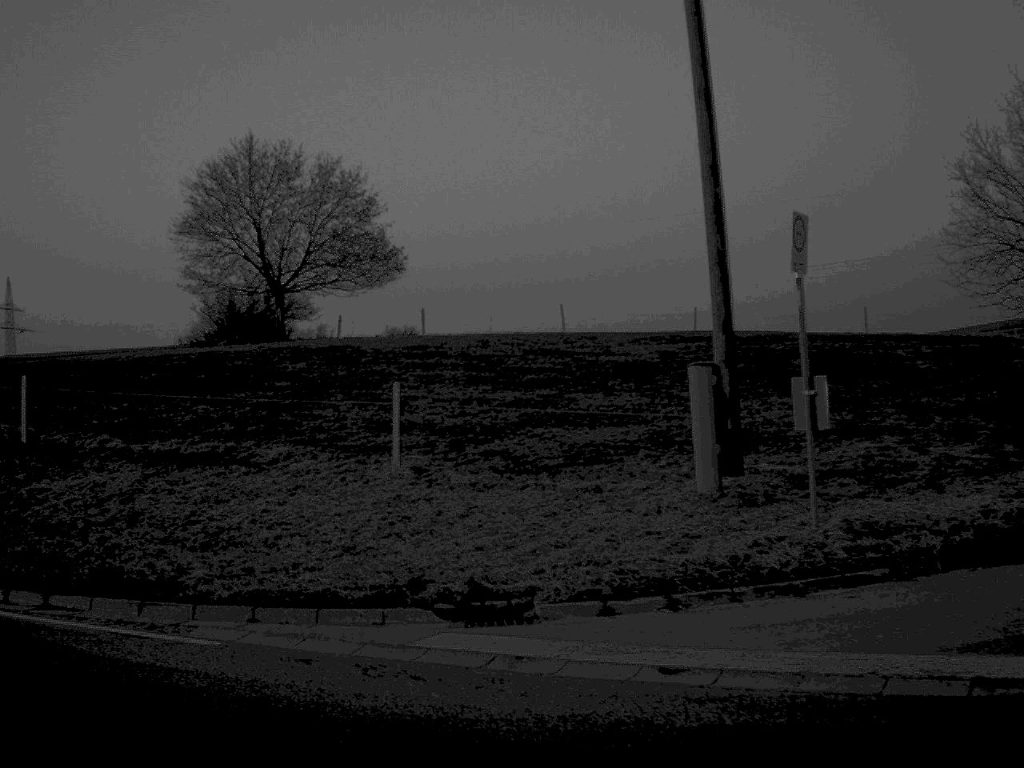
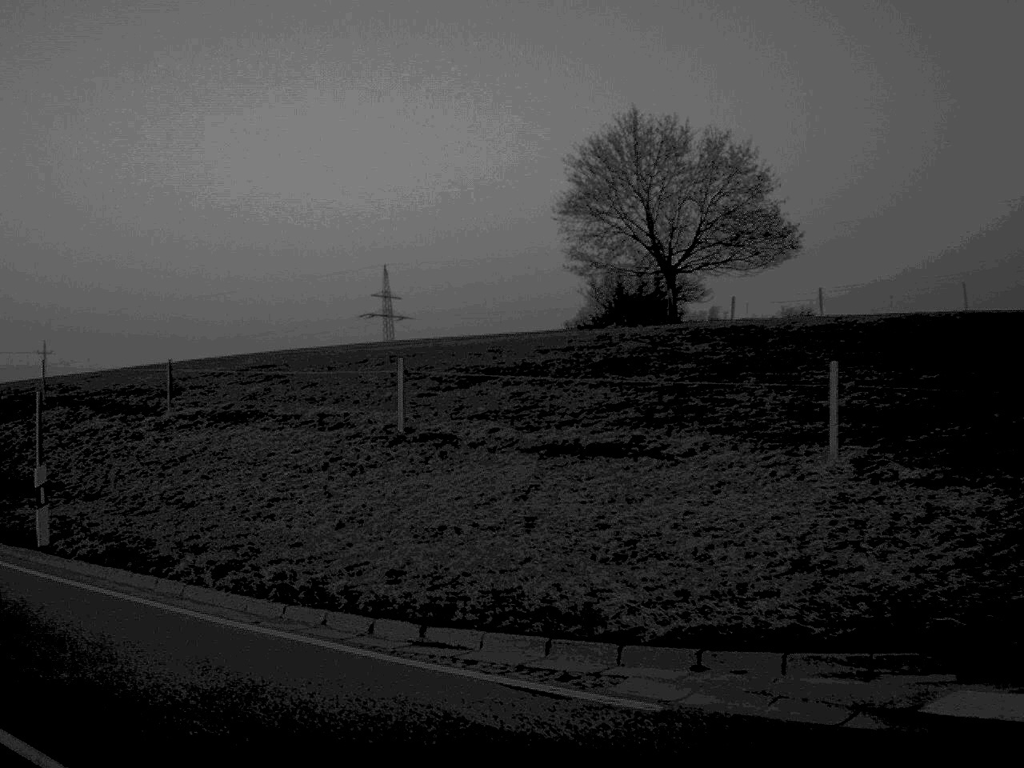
(-0.4, +2.3) m; -17°
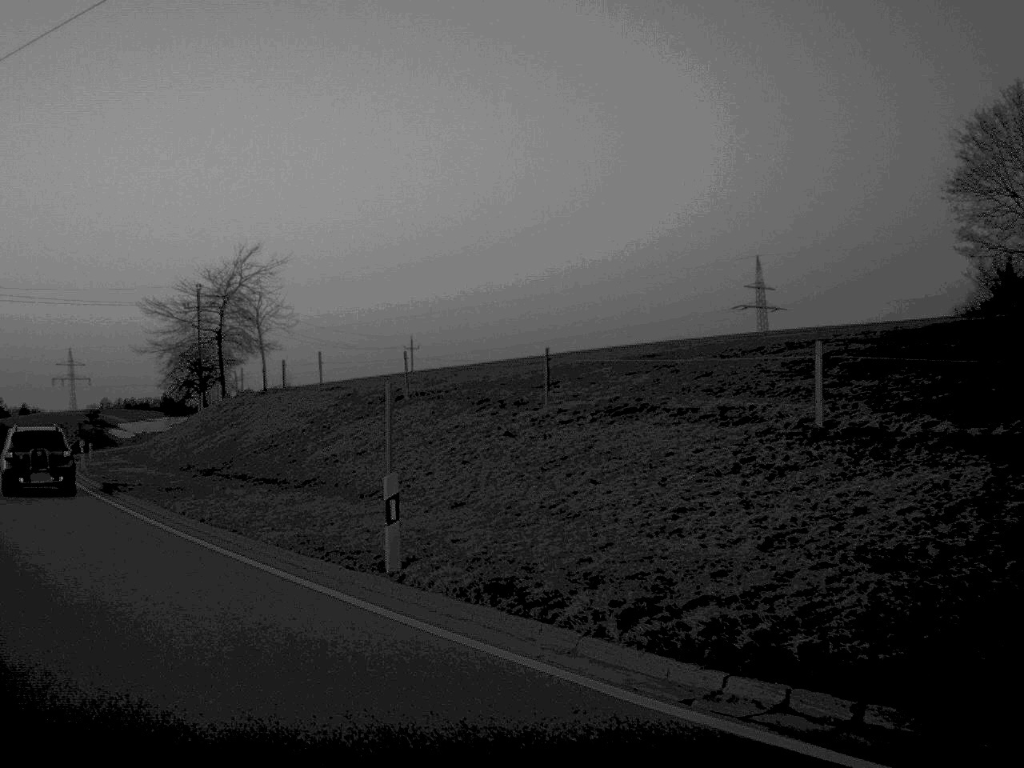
(-0.4, +2.8) m; -16°
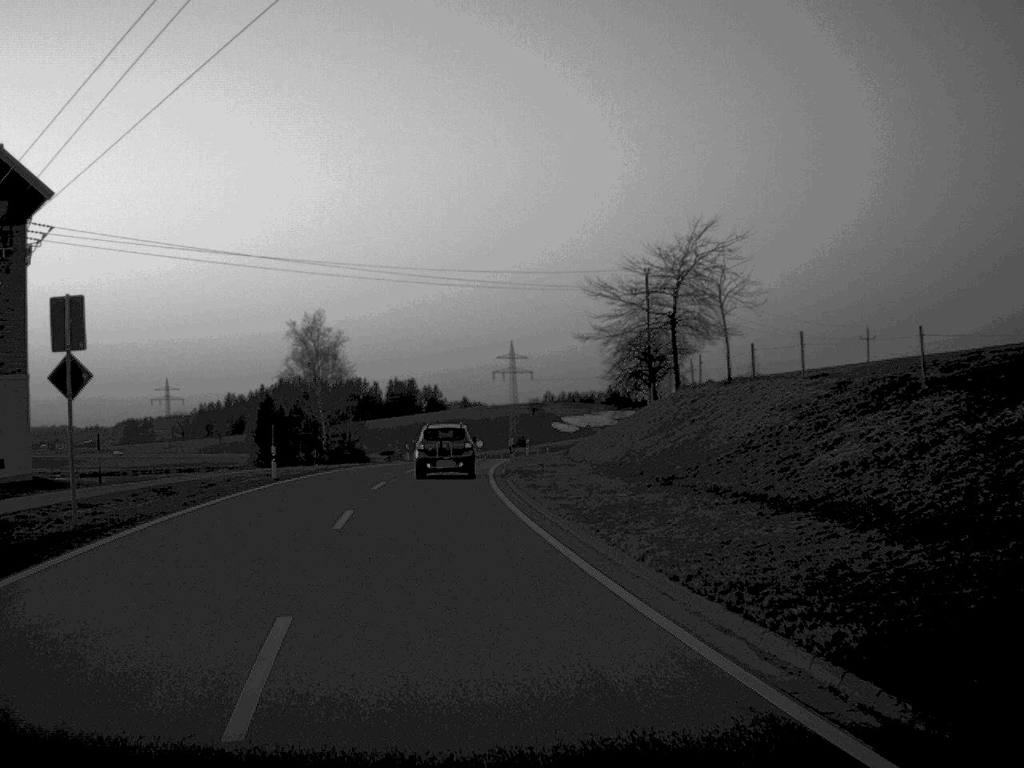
(-1.4, +7.0) m; -19°
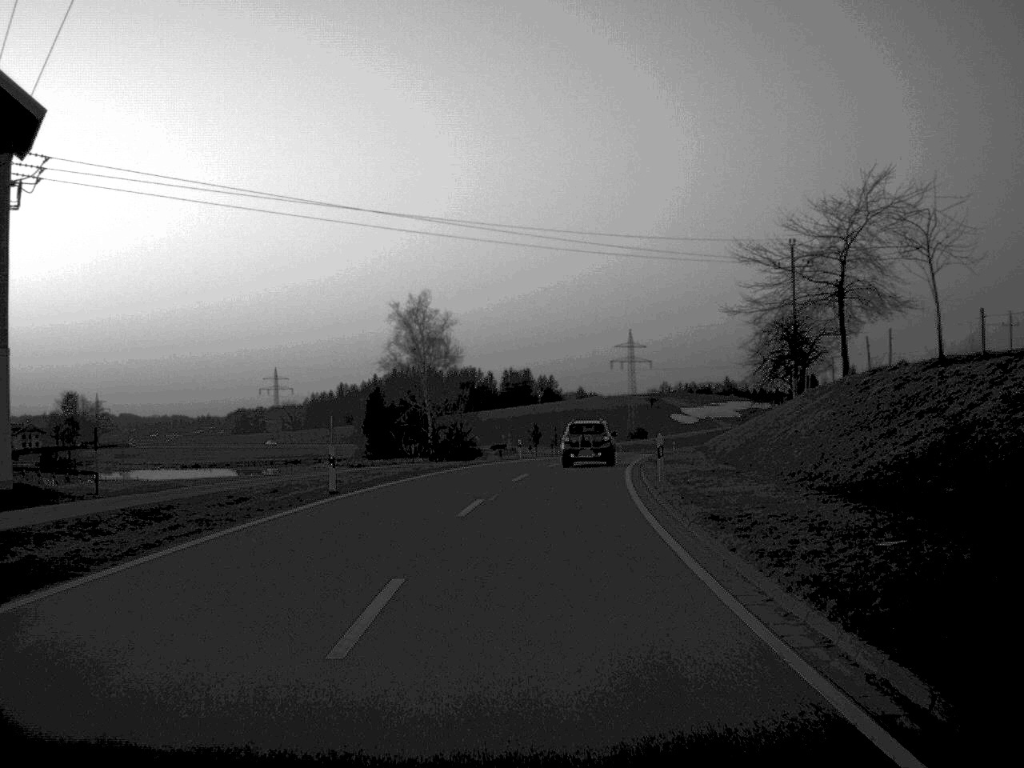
(-0.6, +10.6) m; -5°
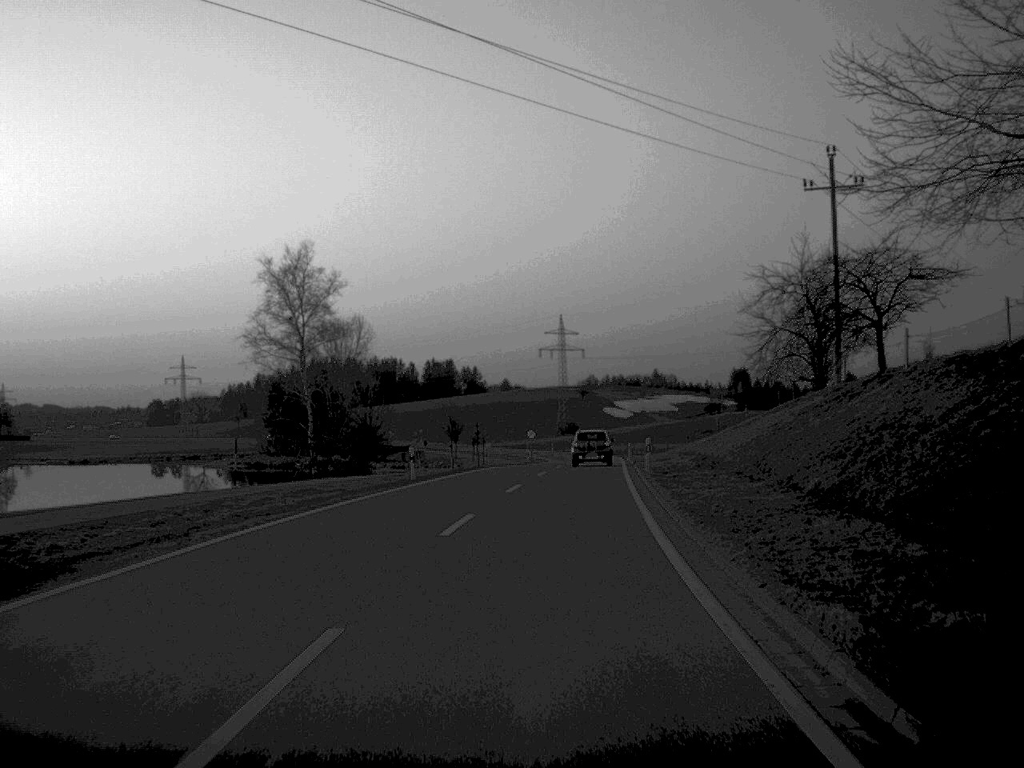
(+0.8, +27.0) m; +4°
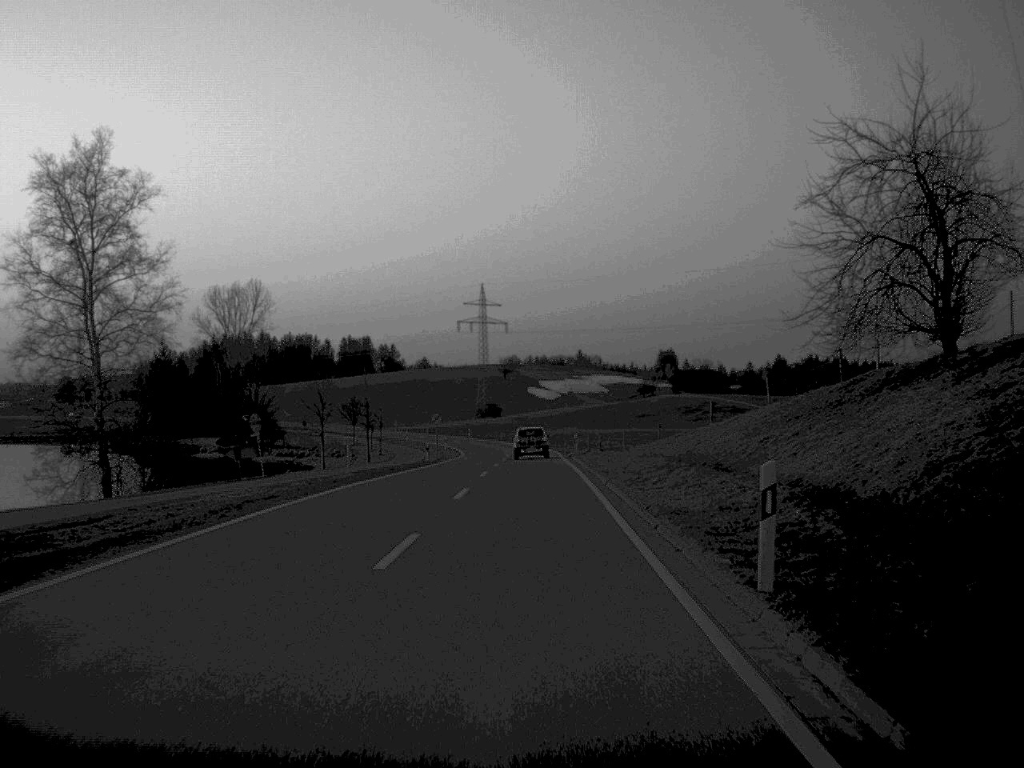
(+1.0, +28.7) m; +3°
